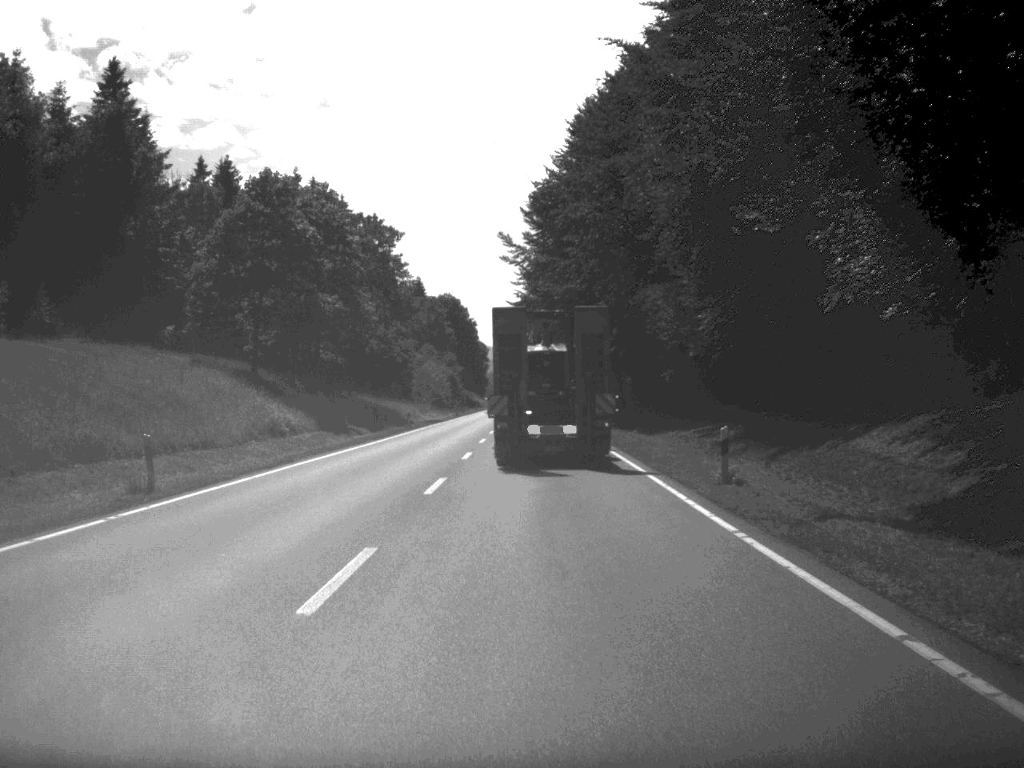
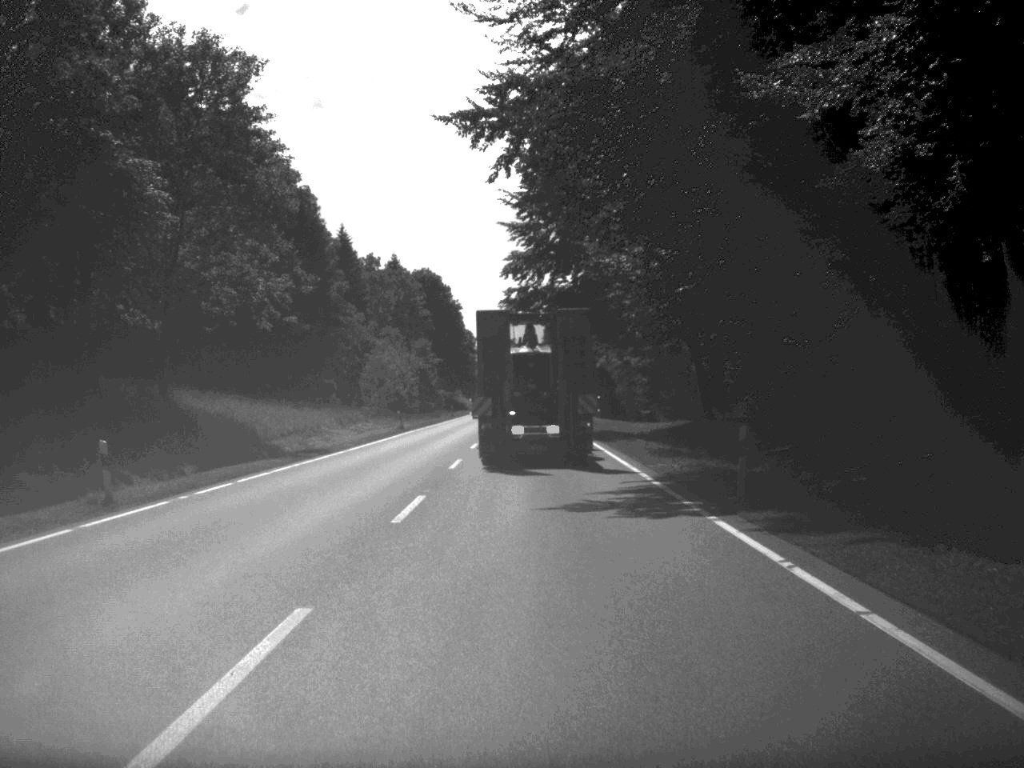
(0.0, +51.2) m; 0°
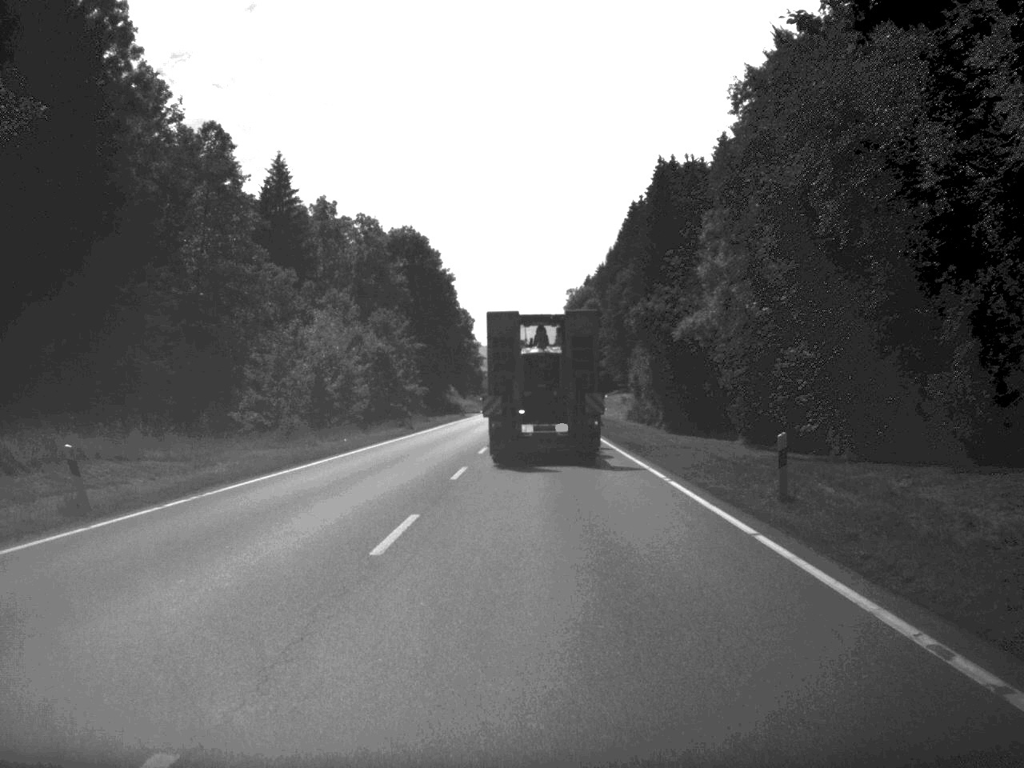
(-0.2, +50.9) m; -1°
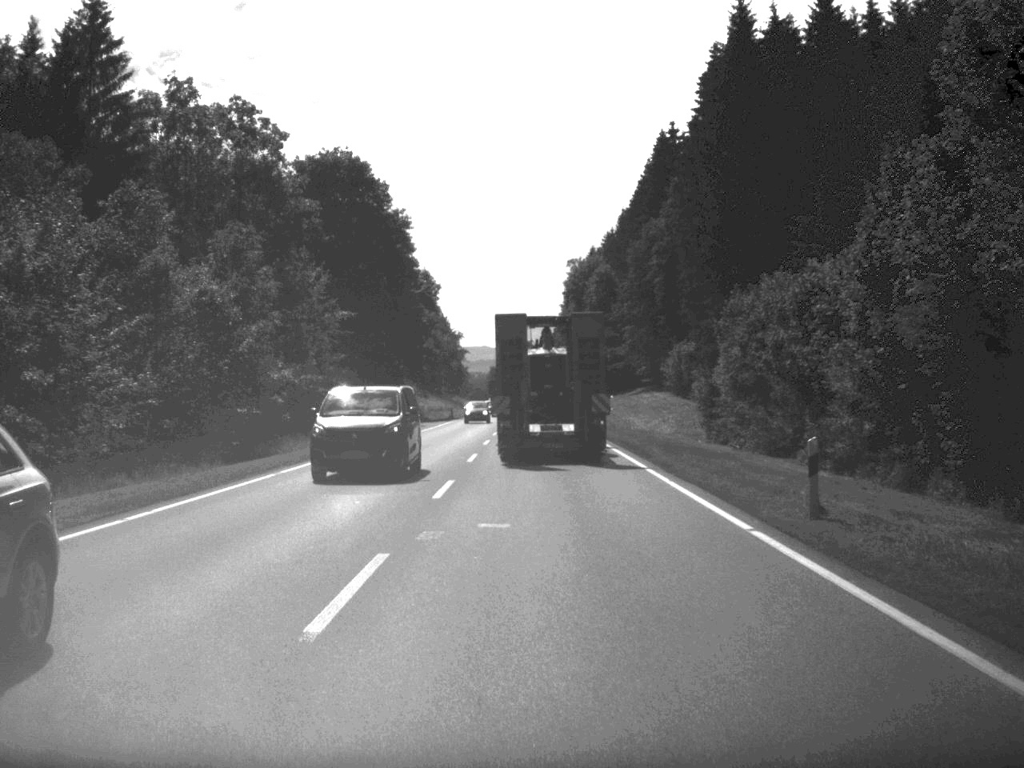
(+0.2, +51.5) m; 0°
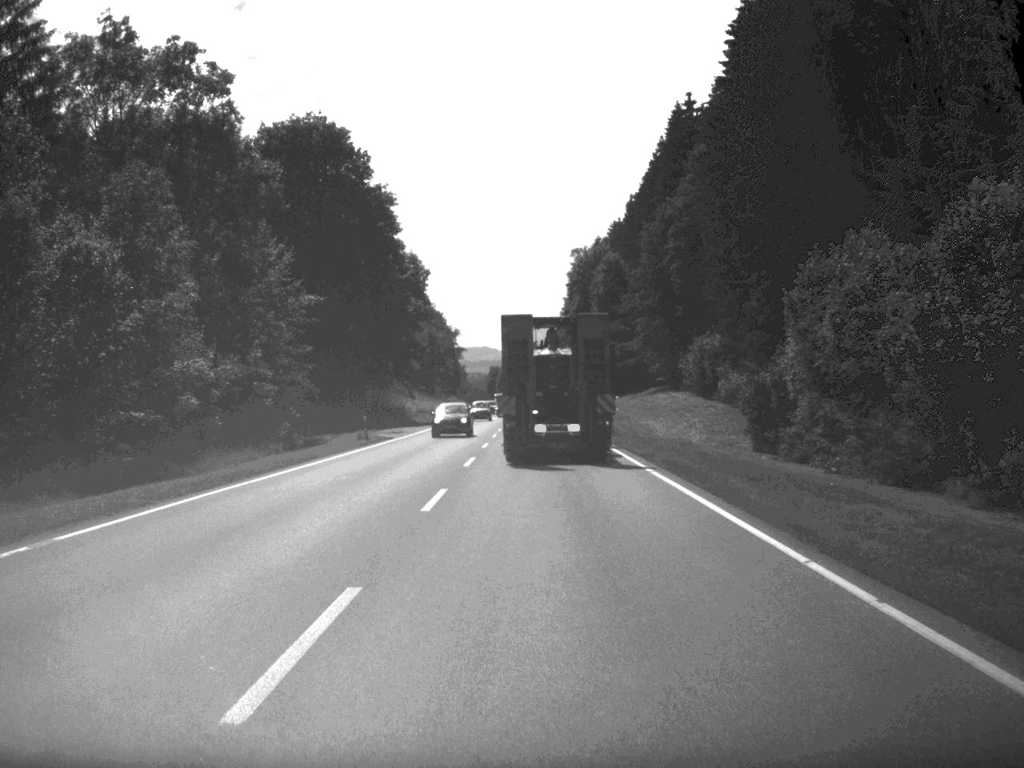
(0.0, +13.9) m; 0°
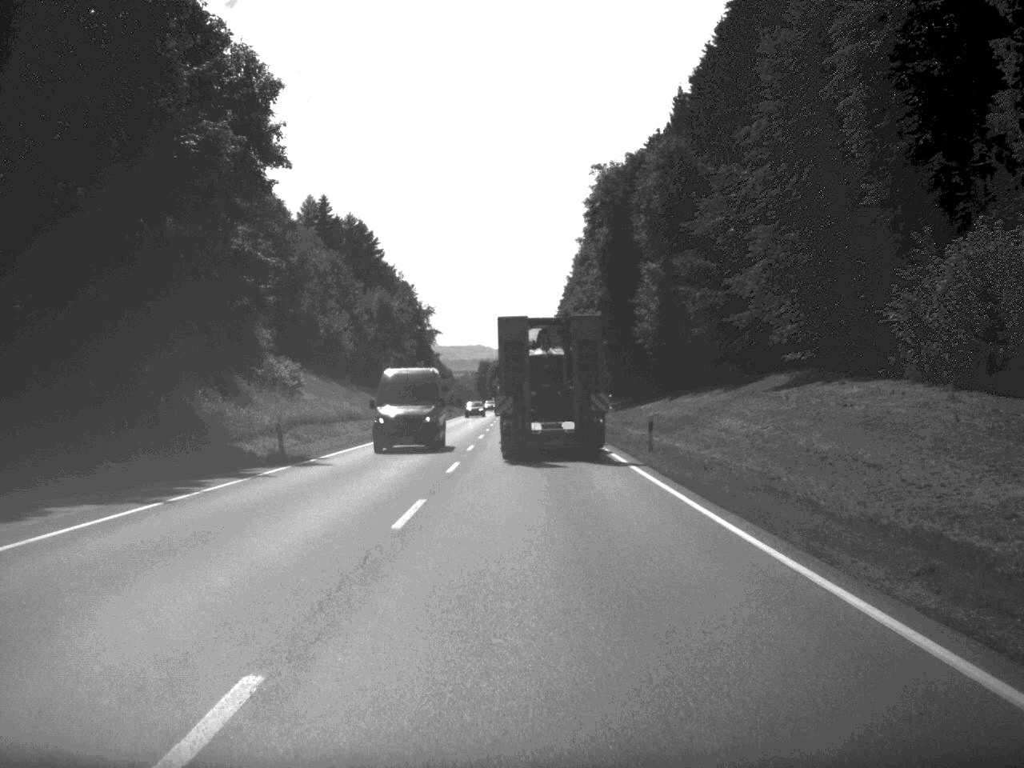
(-0.1, +61.7) m; 0°
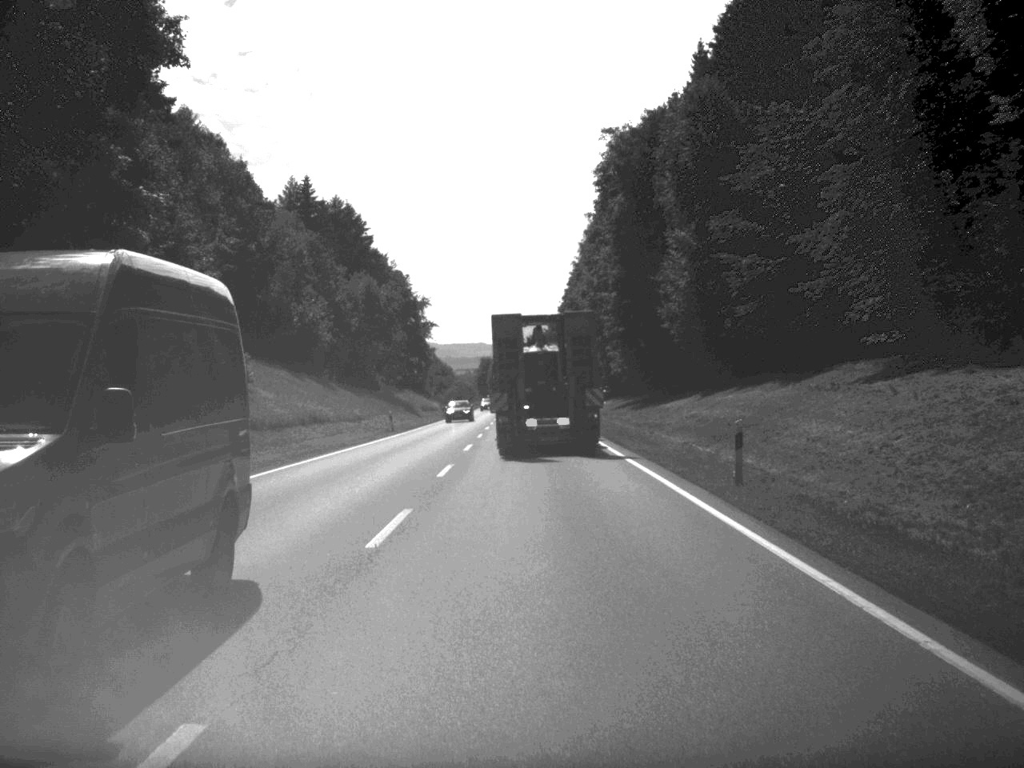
(0.0, +13.8) m; 0°
